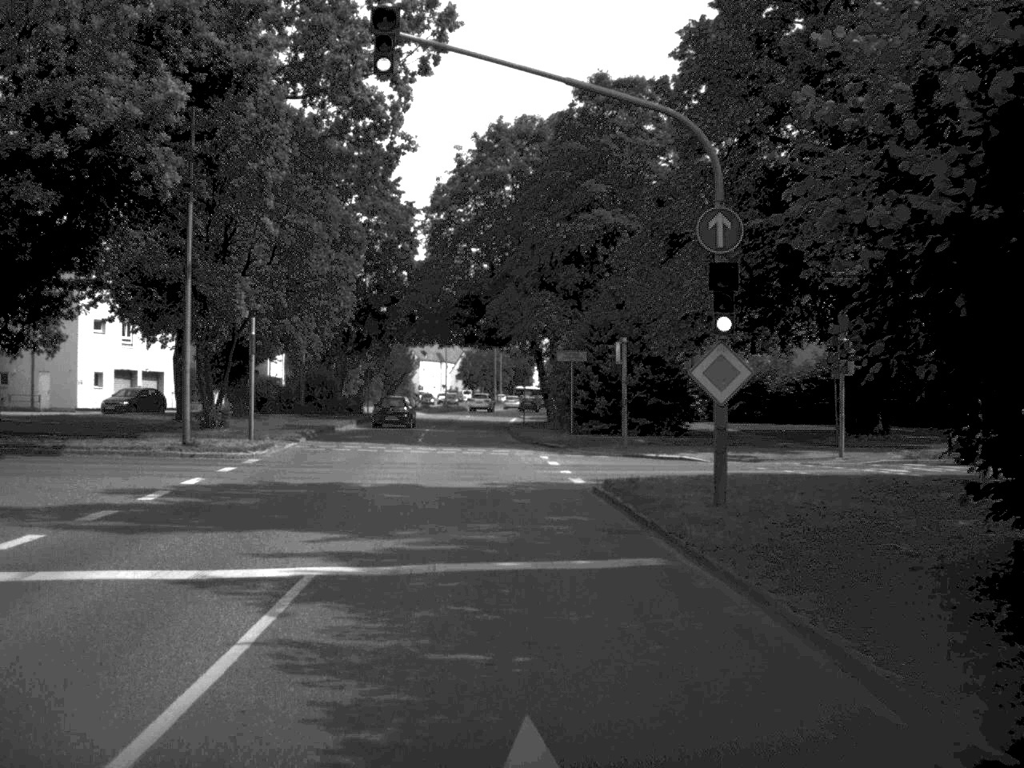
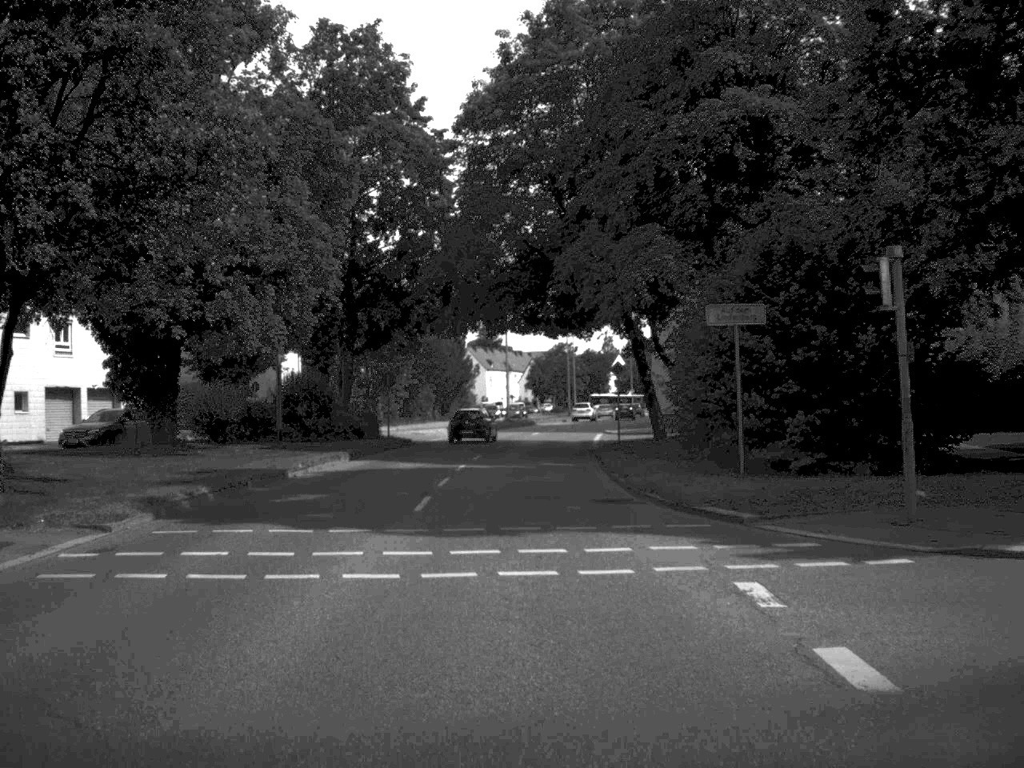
(-0.7, +22.8) m; -3°
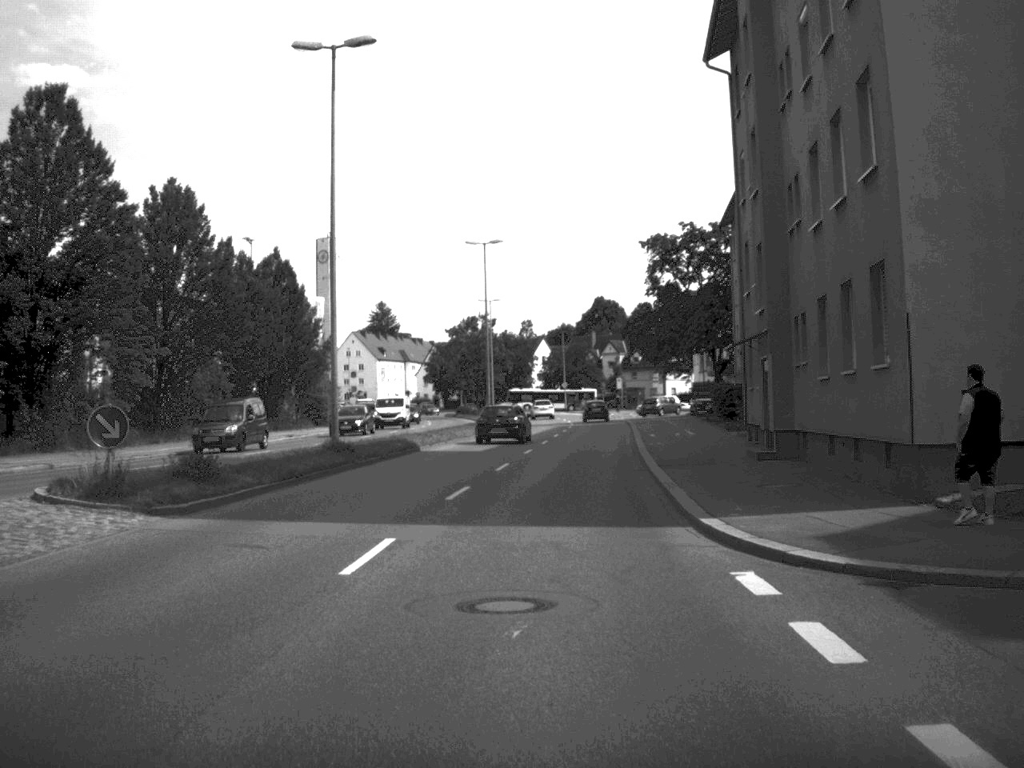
(+1.0, +54.4) m; +4°
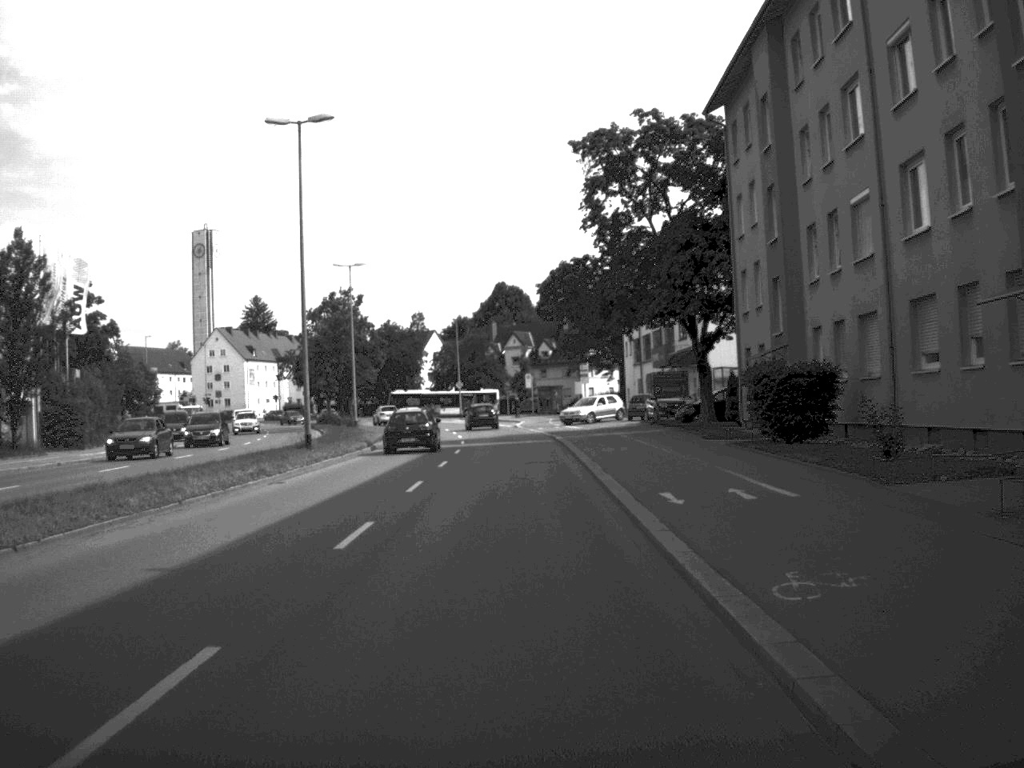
(+1.4, +31.5) m; +4°
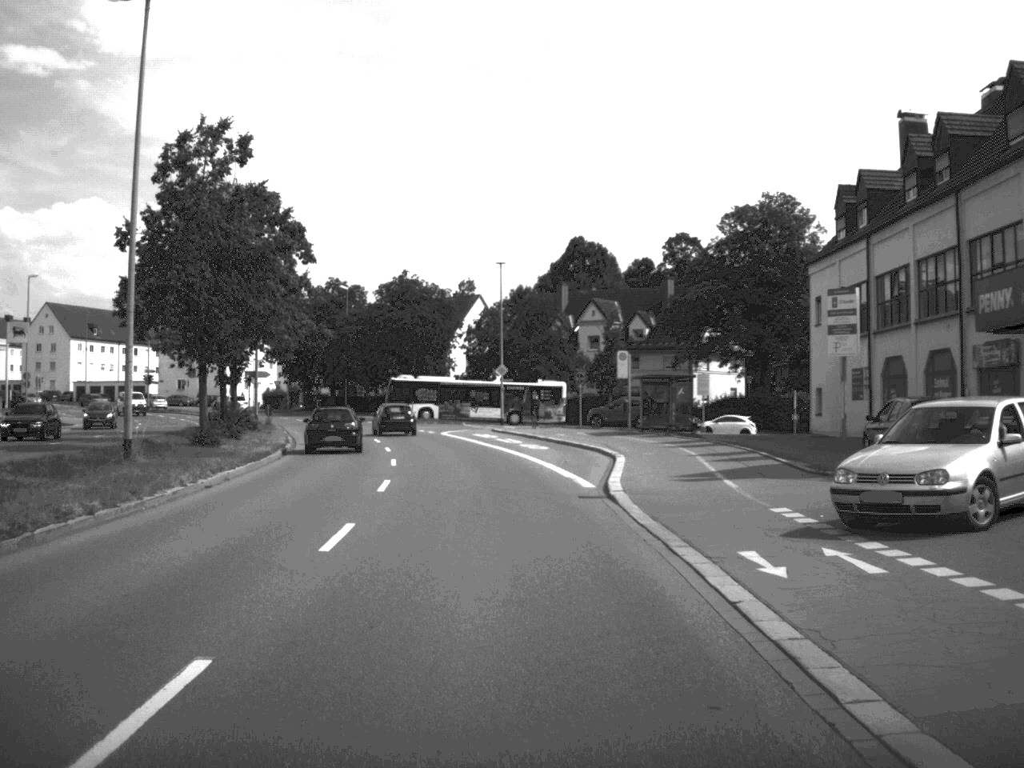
(-0.8, +52.4) m; -3°
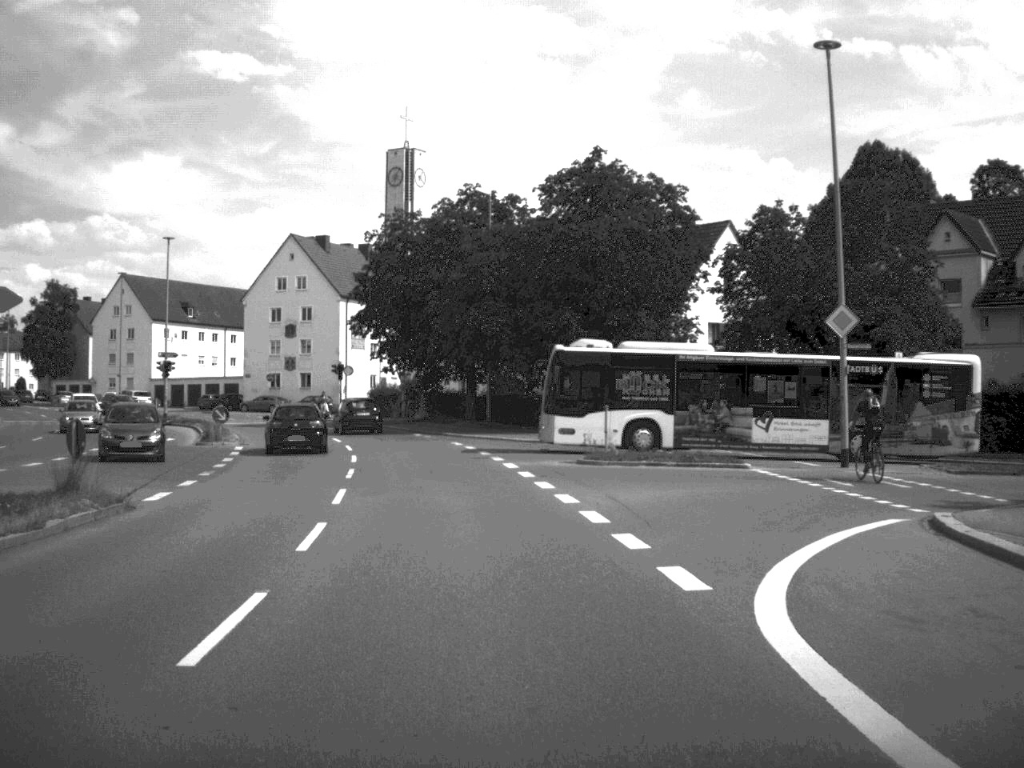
(-3.8, +50.1) m; -9°
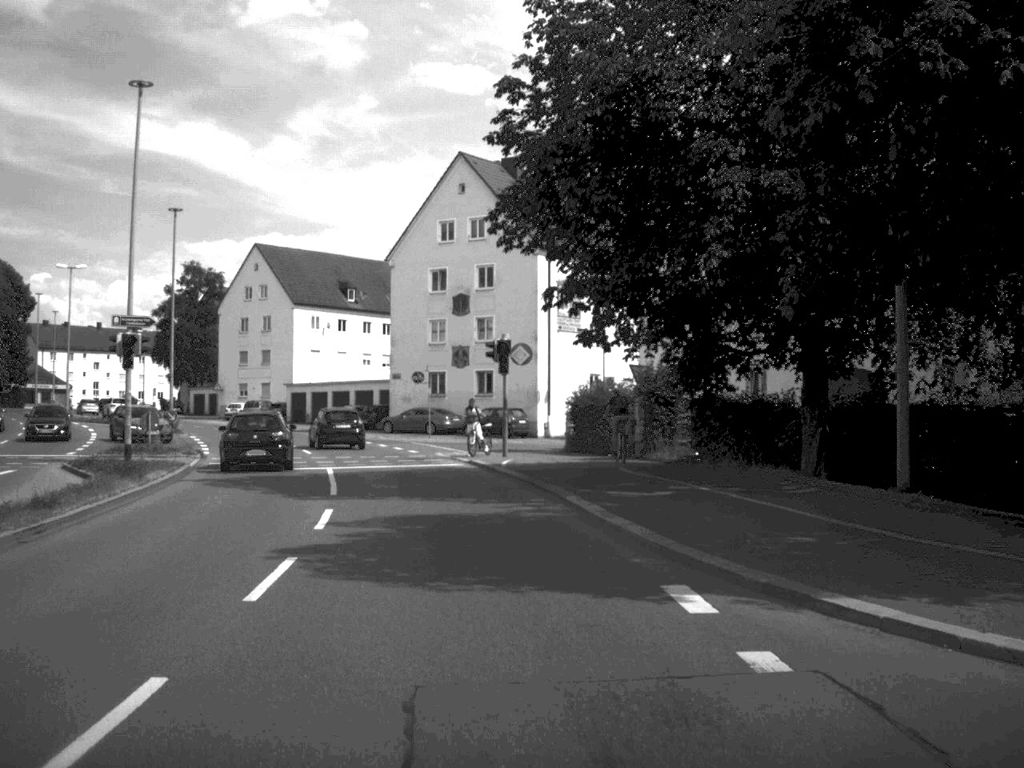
(-3.3, +38.7) m; -11°
